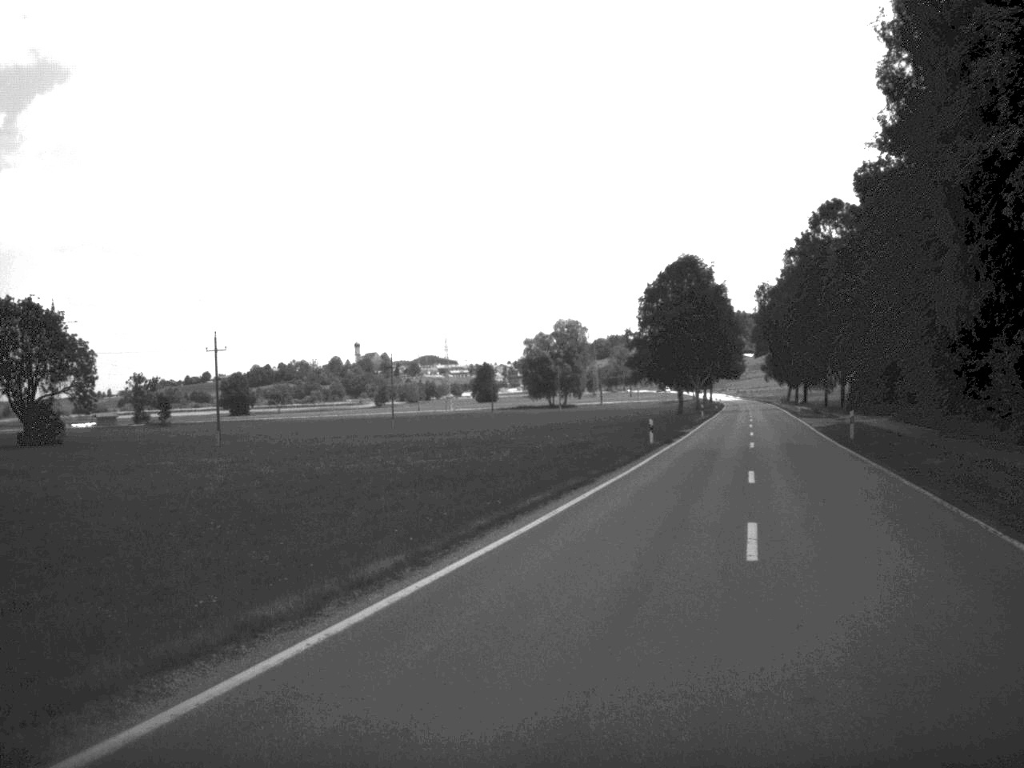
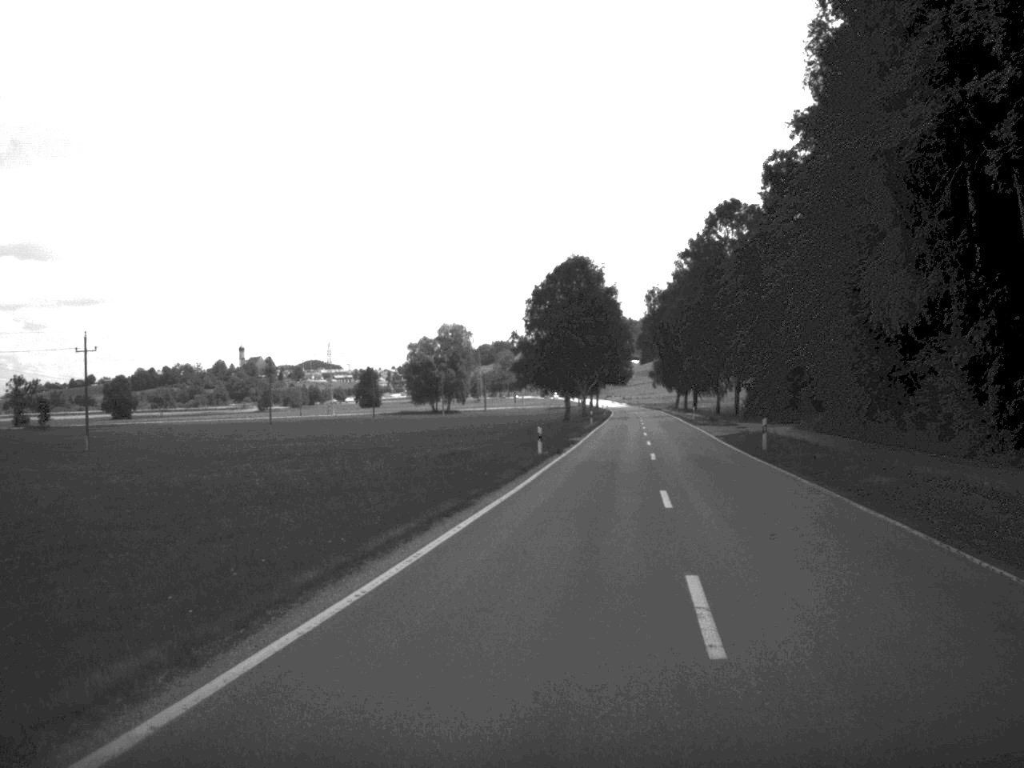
(+0.2, +4.8) m; +5°
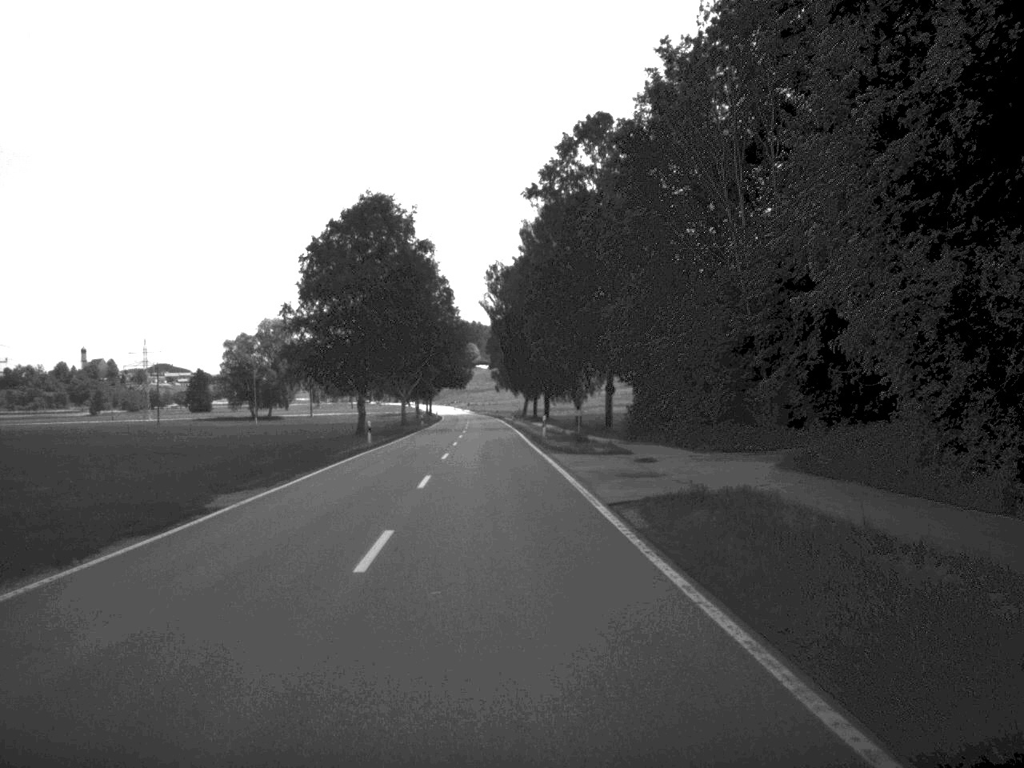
(+4.5, +37.2) m; +6°
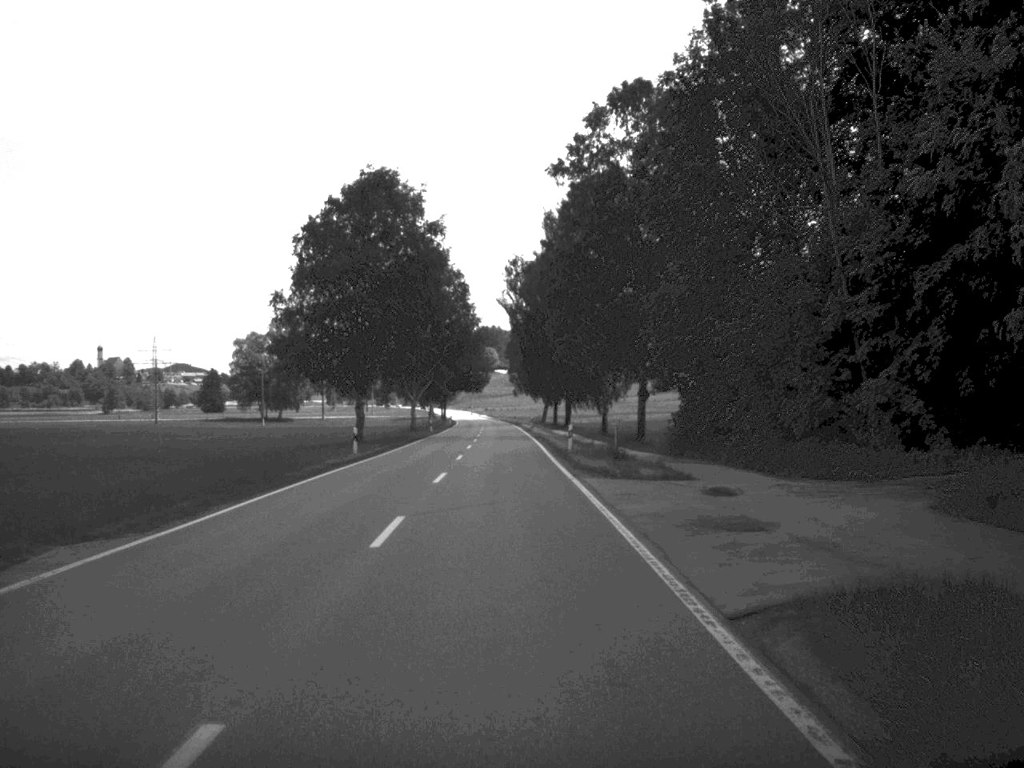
(-0.1, +9.8) m; -1°
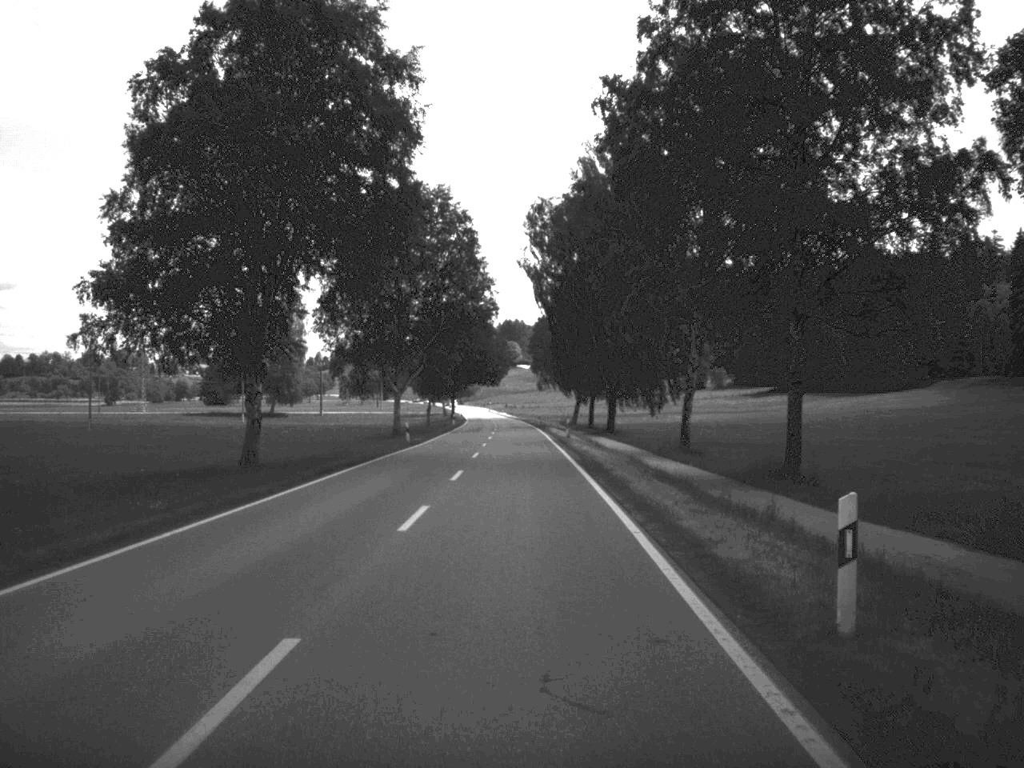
(-0.5, +34.1) m; -1°
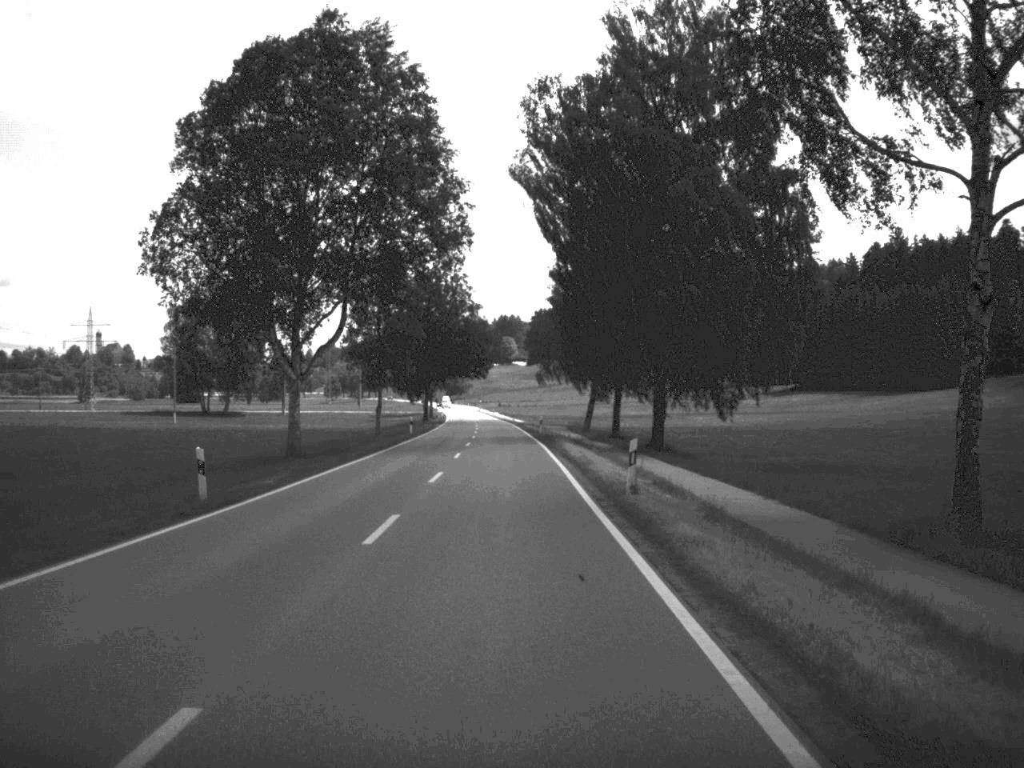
(0.0, +36.6) m; 0°
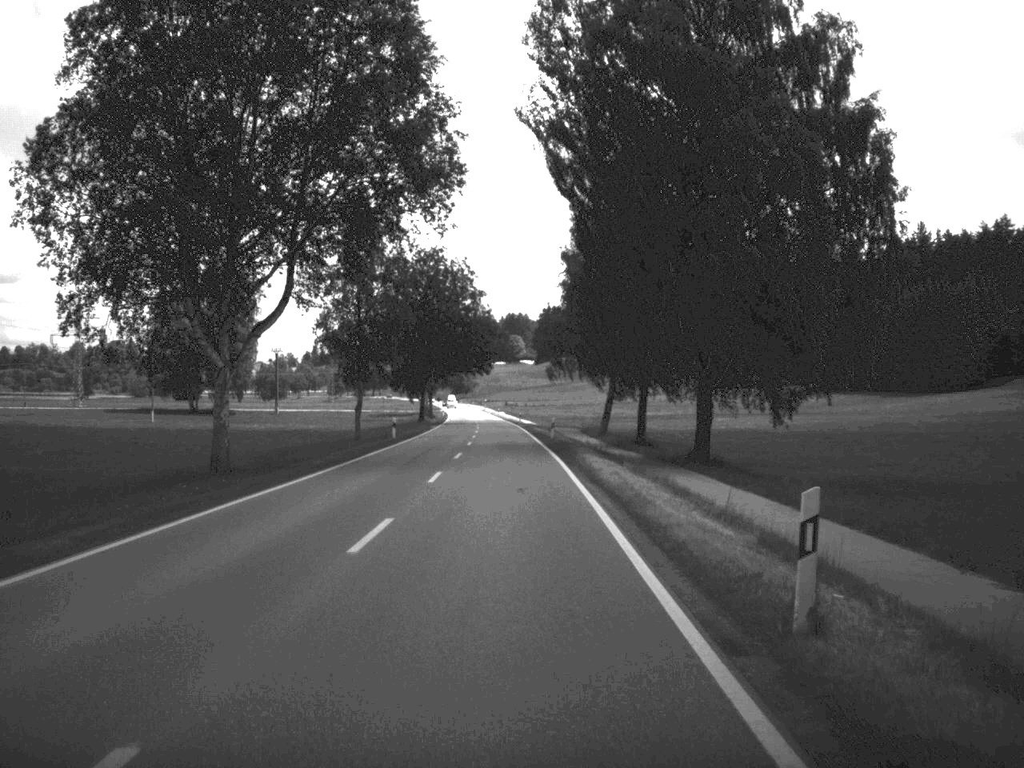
(0.0, +12.8) m; 0°
